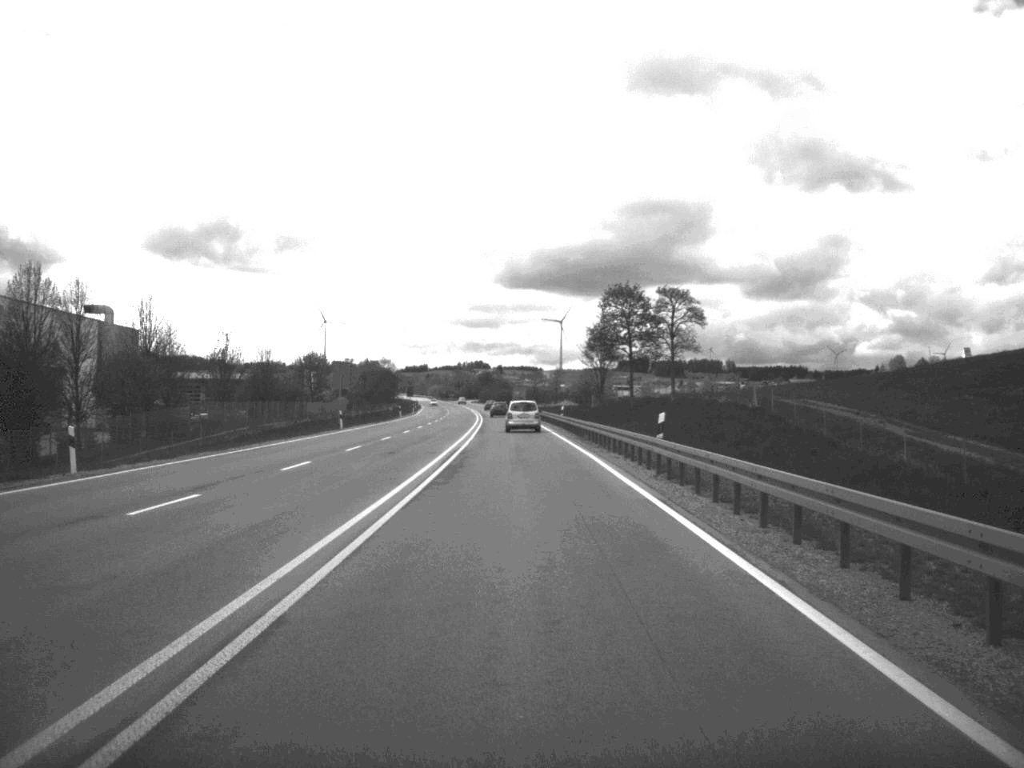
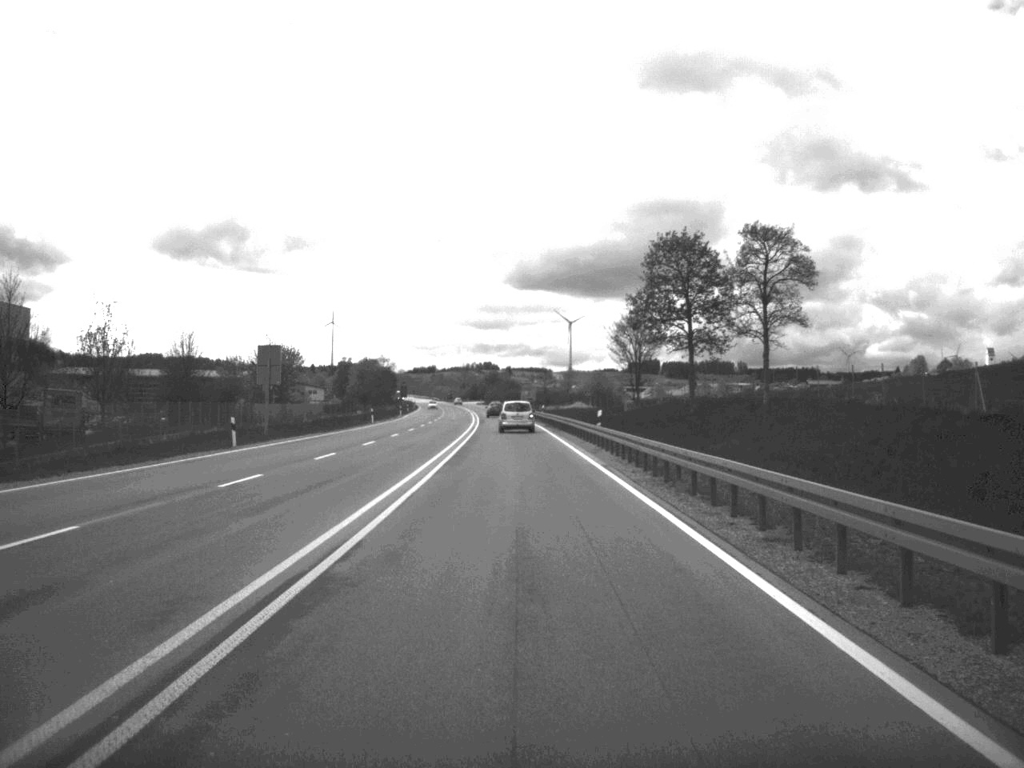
(-0.1, +29.8) m; -1°
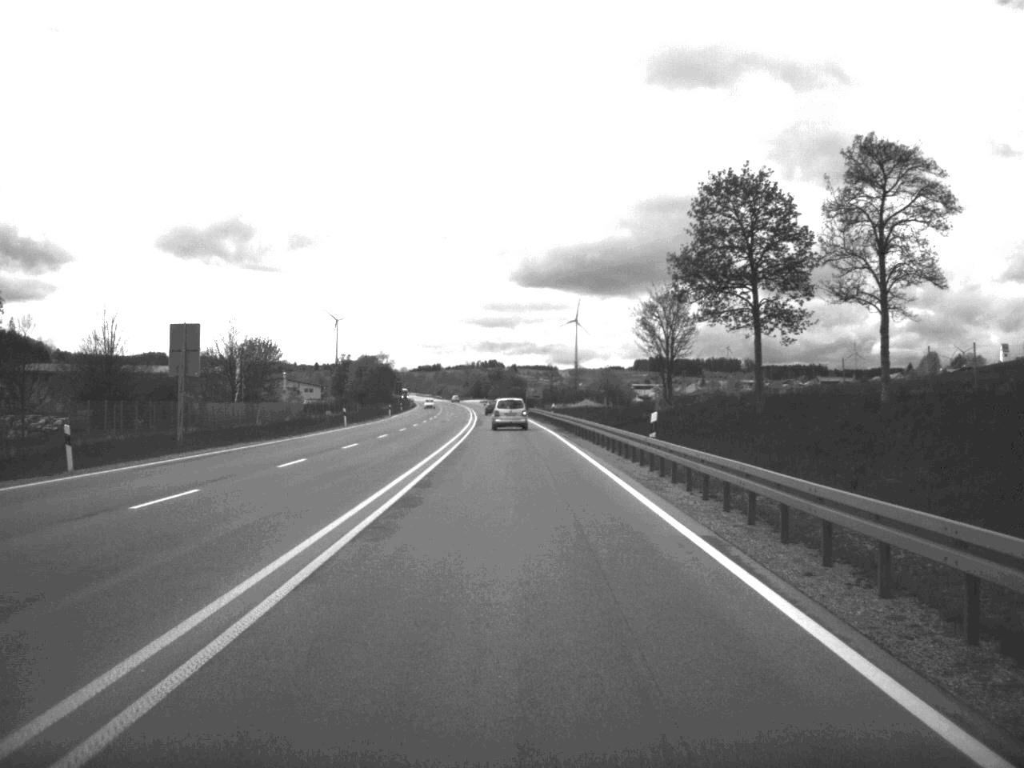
(0.0, +17.4) m; 0°
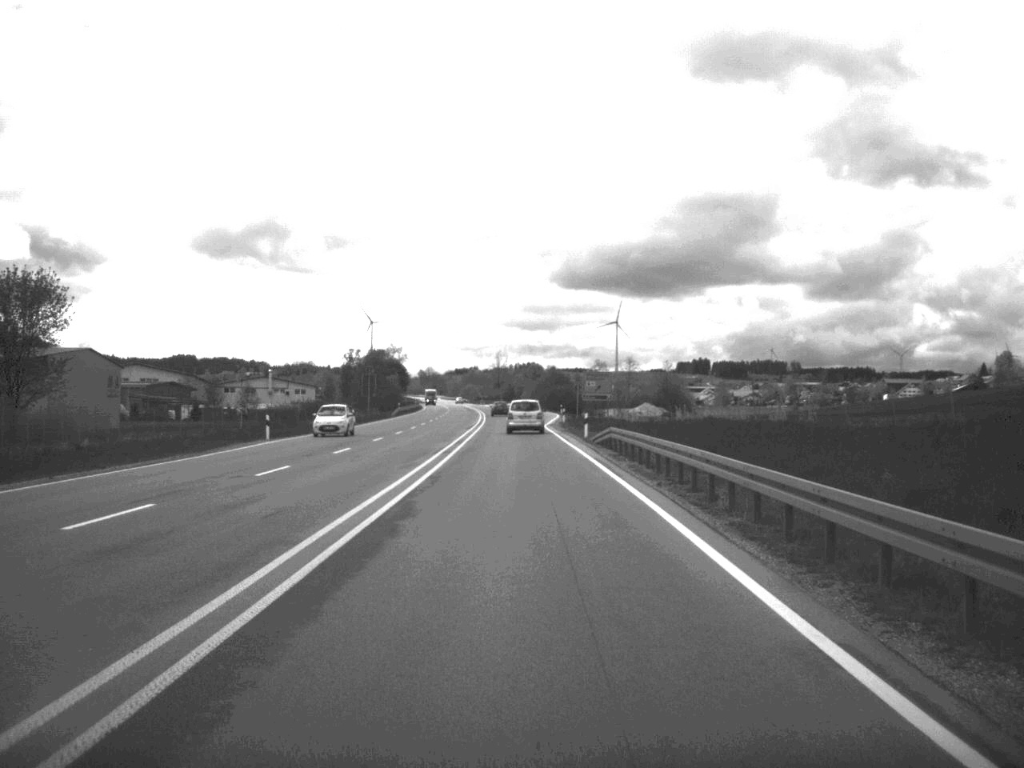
(-1.2, +75.0) m; -2°
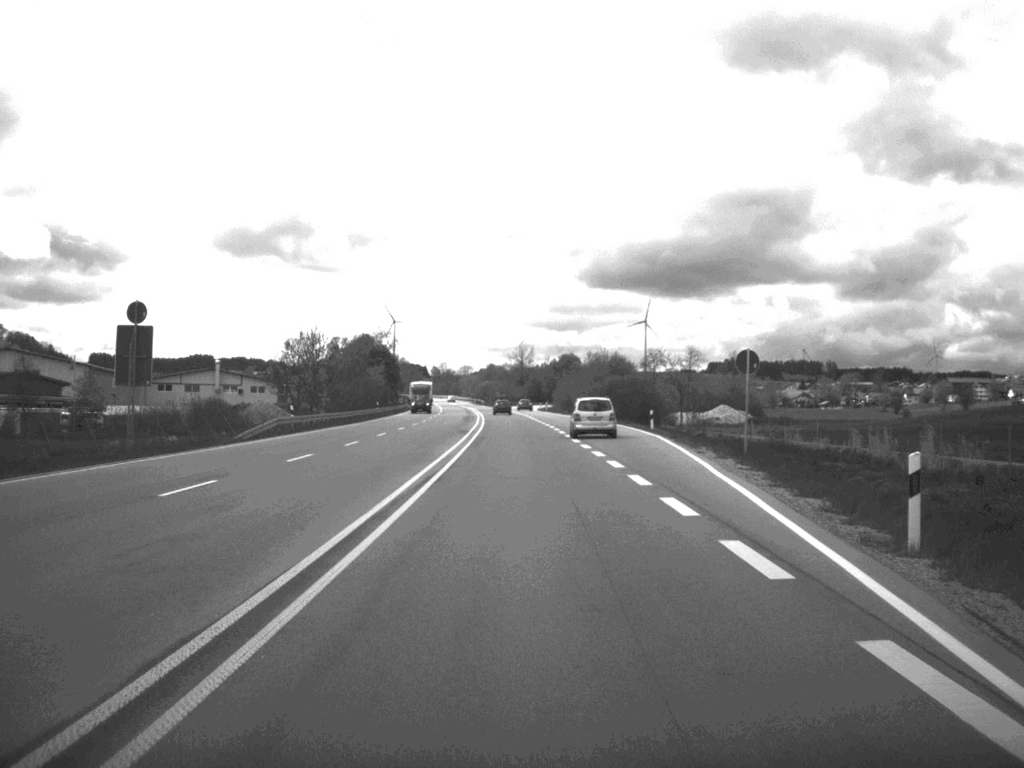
(-1.2, +78.5) m; -1°
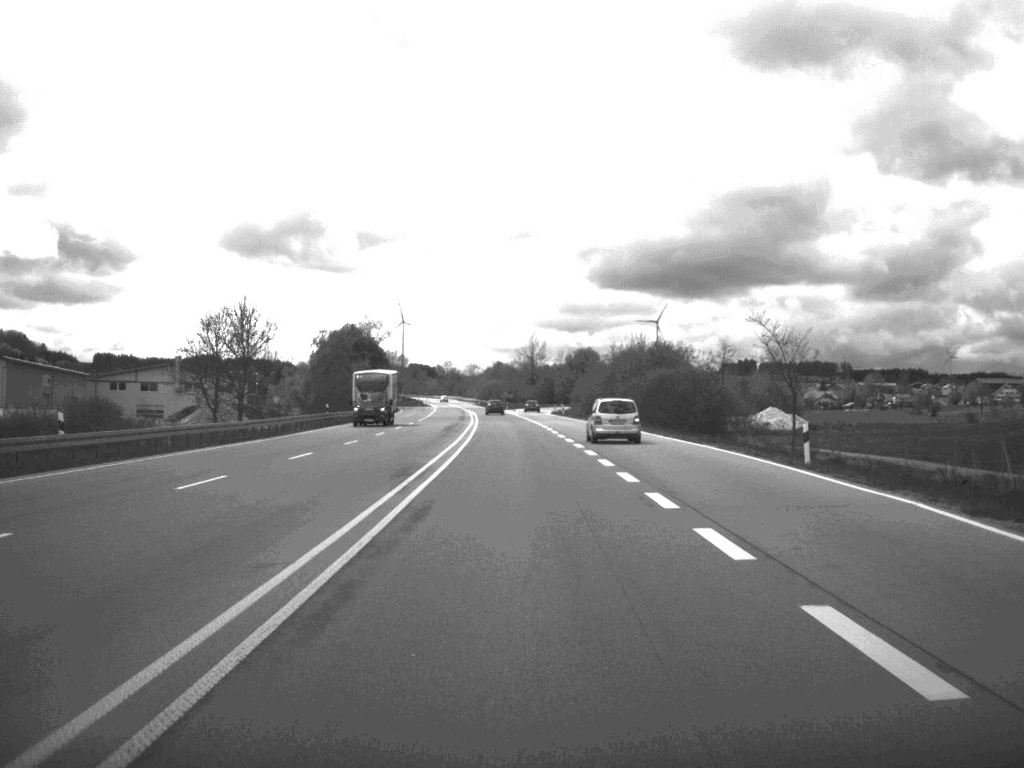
(-0.1, +33.9) m; -1°
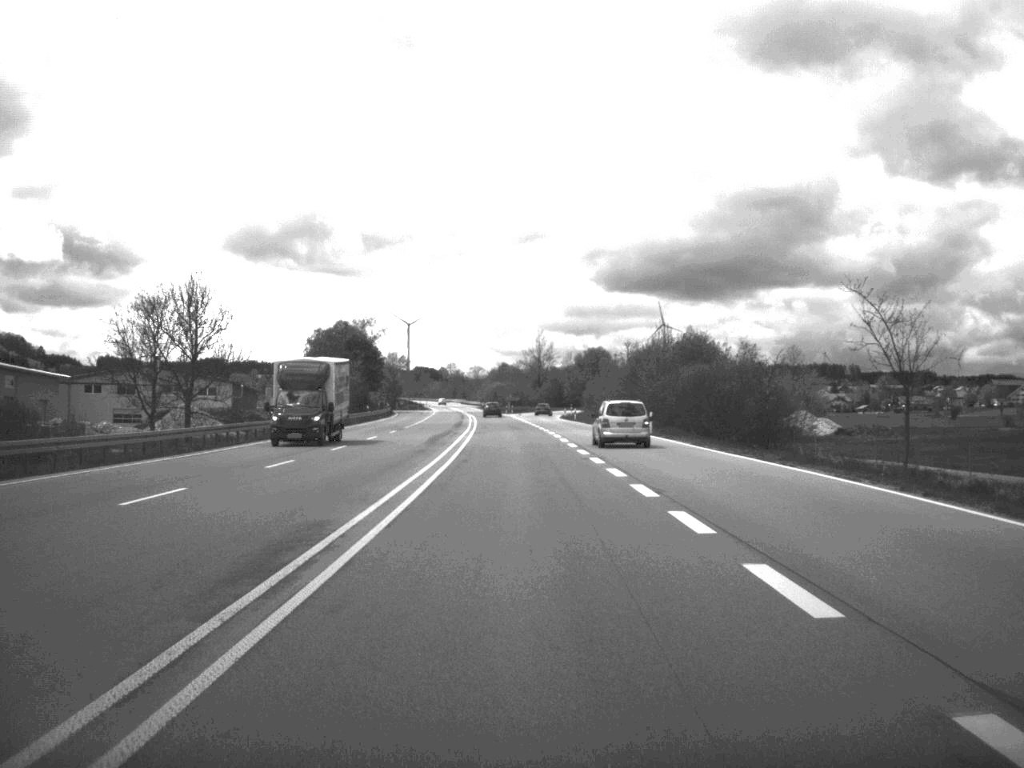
(0.0, +15.2) m; 0°
